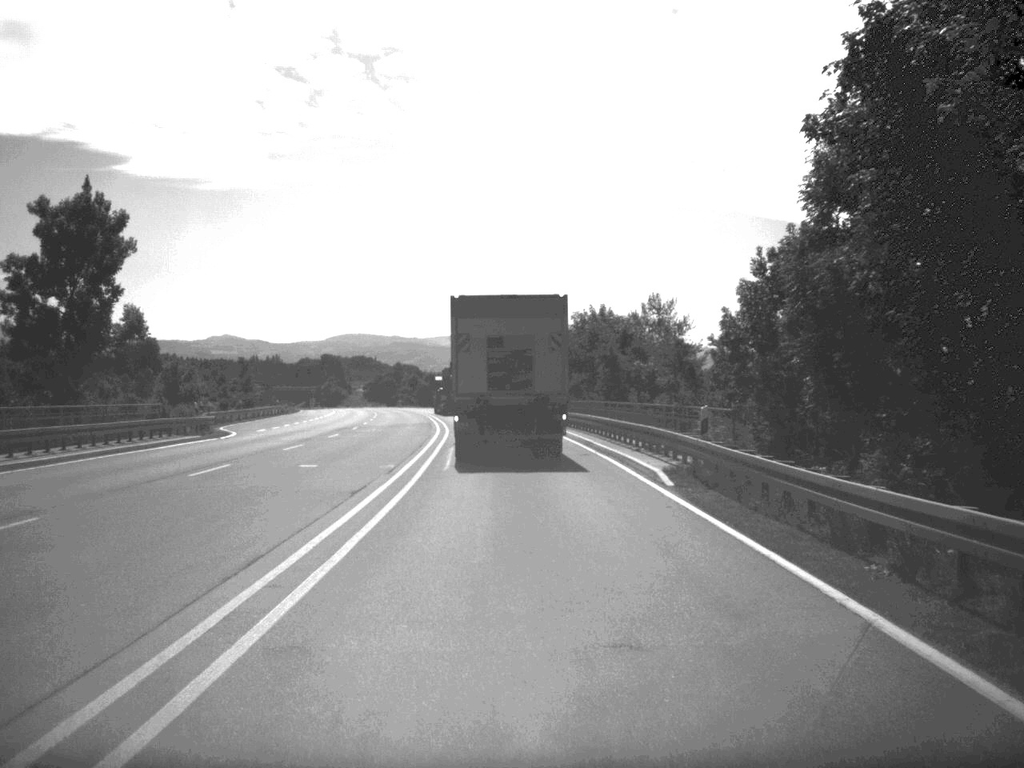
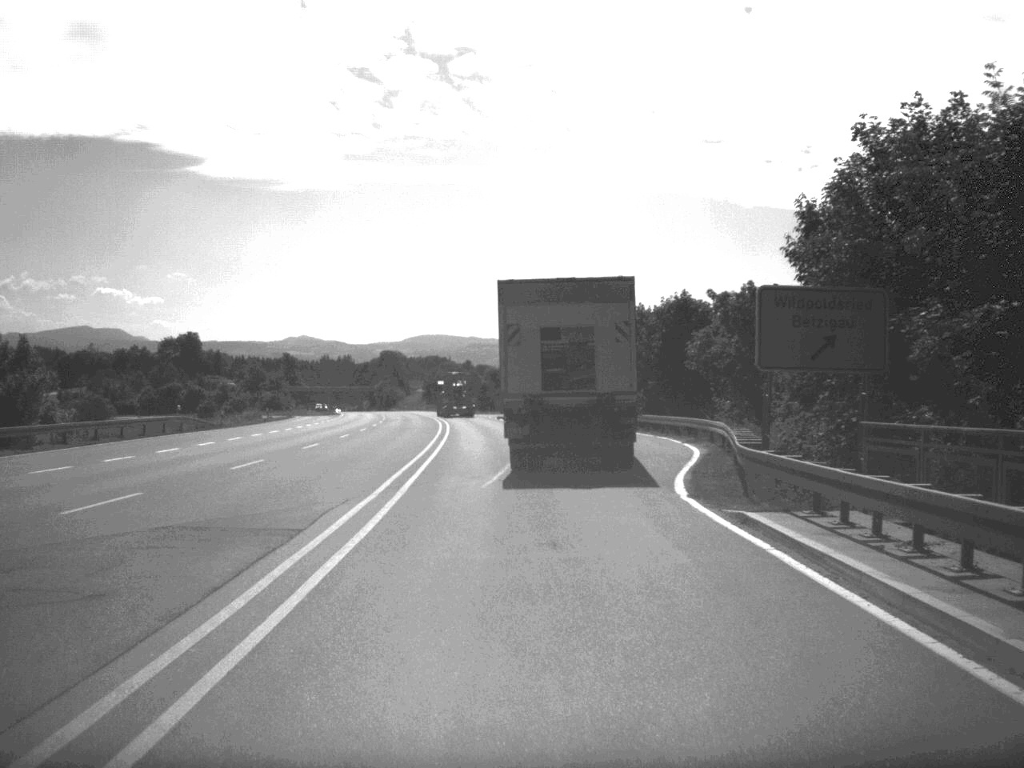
(-1.7, +54.6) m; -4°
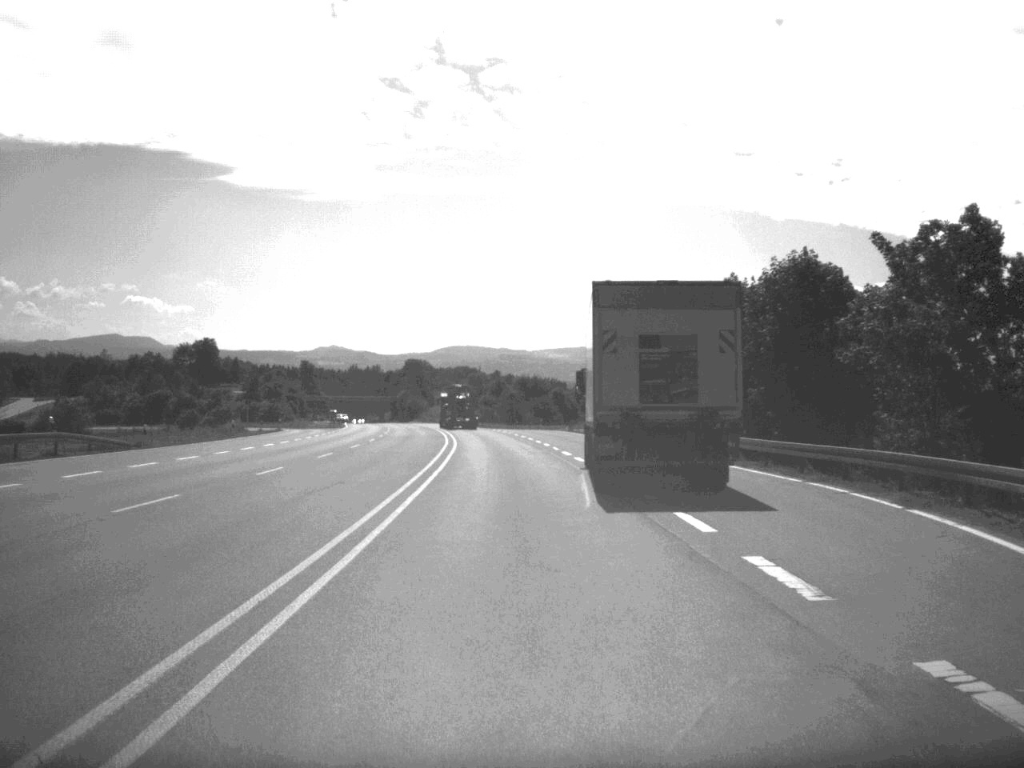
(-0.3, +21.5) m; -1°
